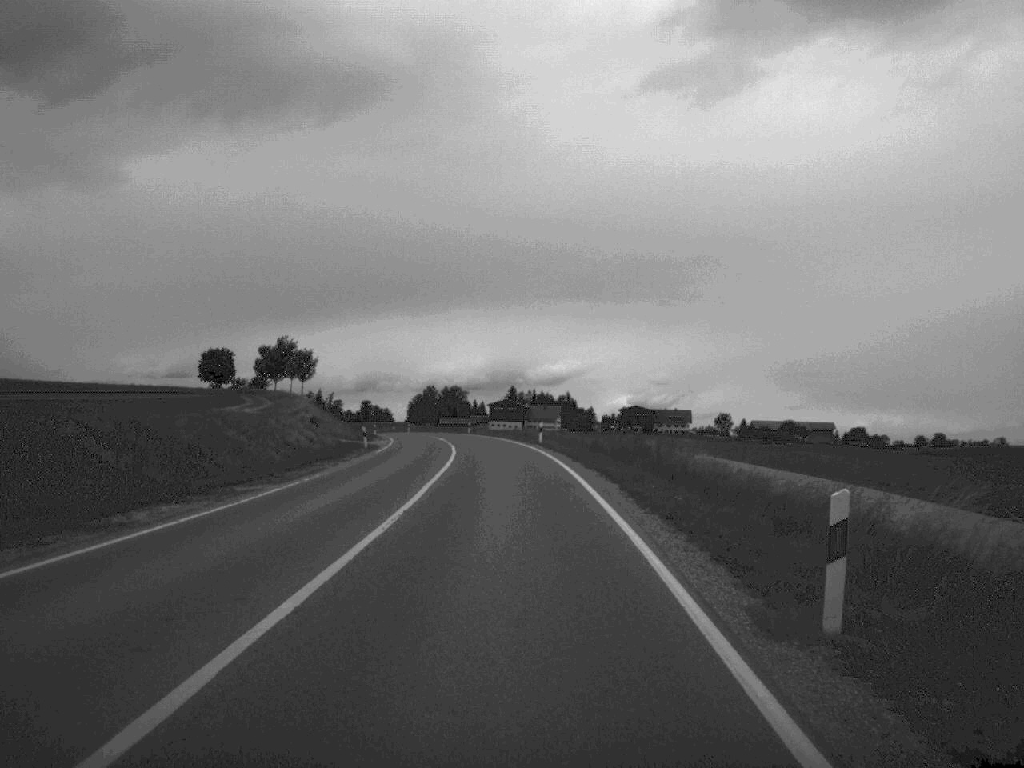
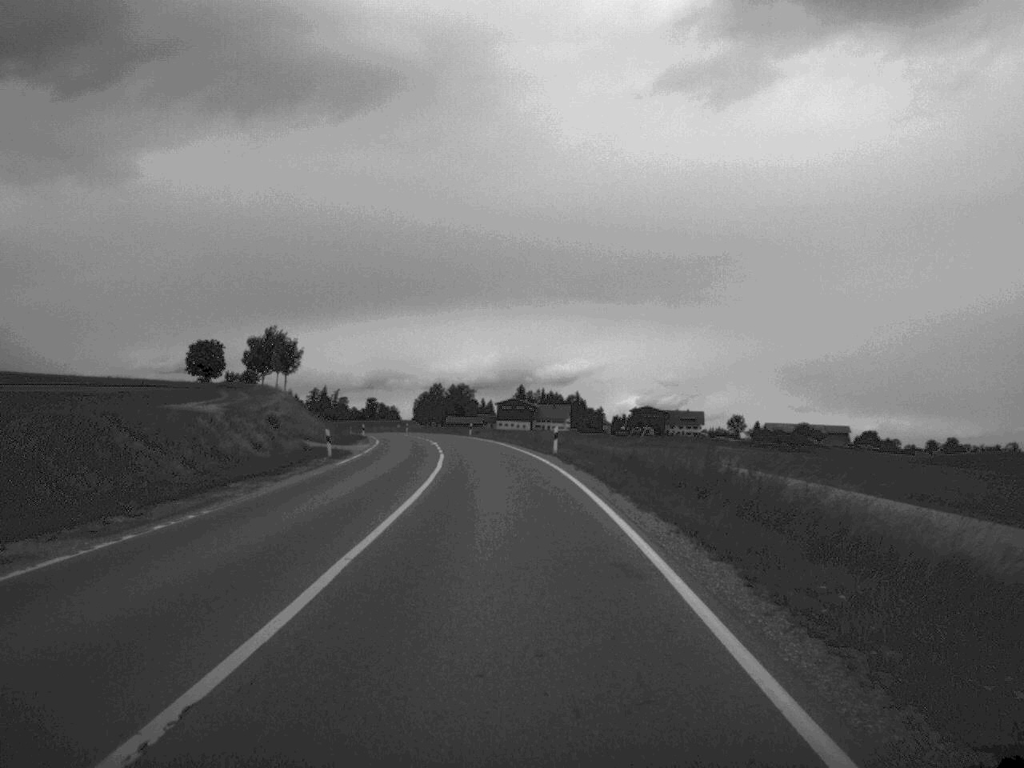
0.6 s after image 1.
(0.0, +12.9) m; 0°
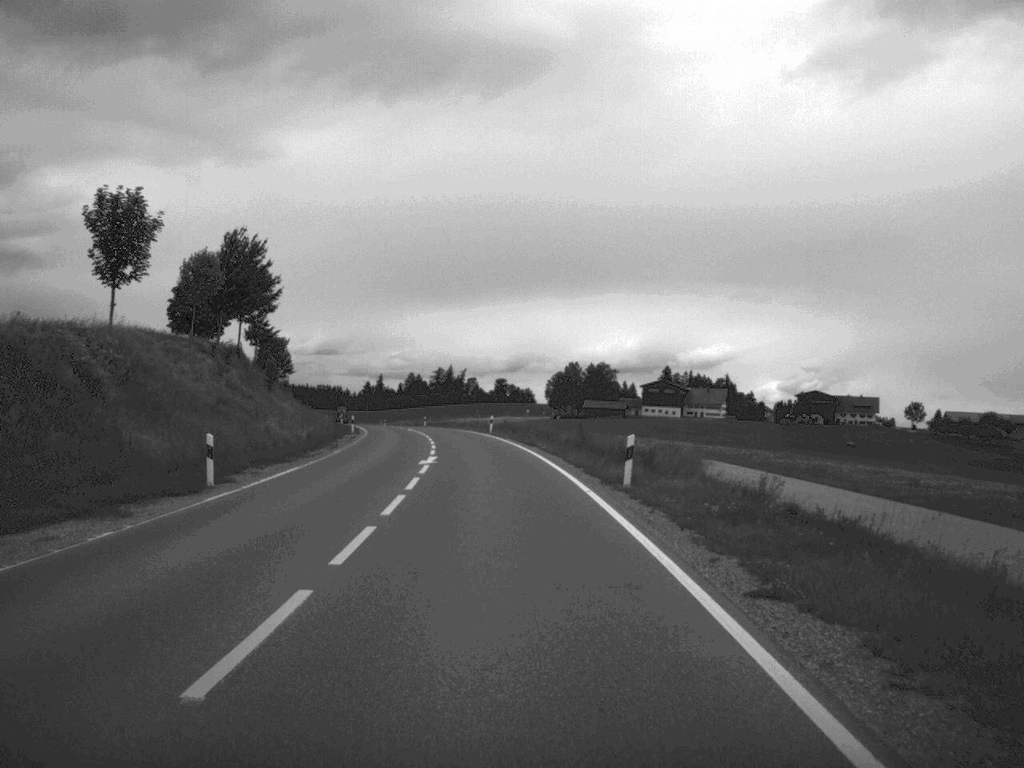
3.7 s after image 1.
(-3.3, +70.0) m; -6°
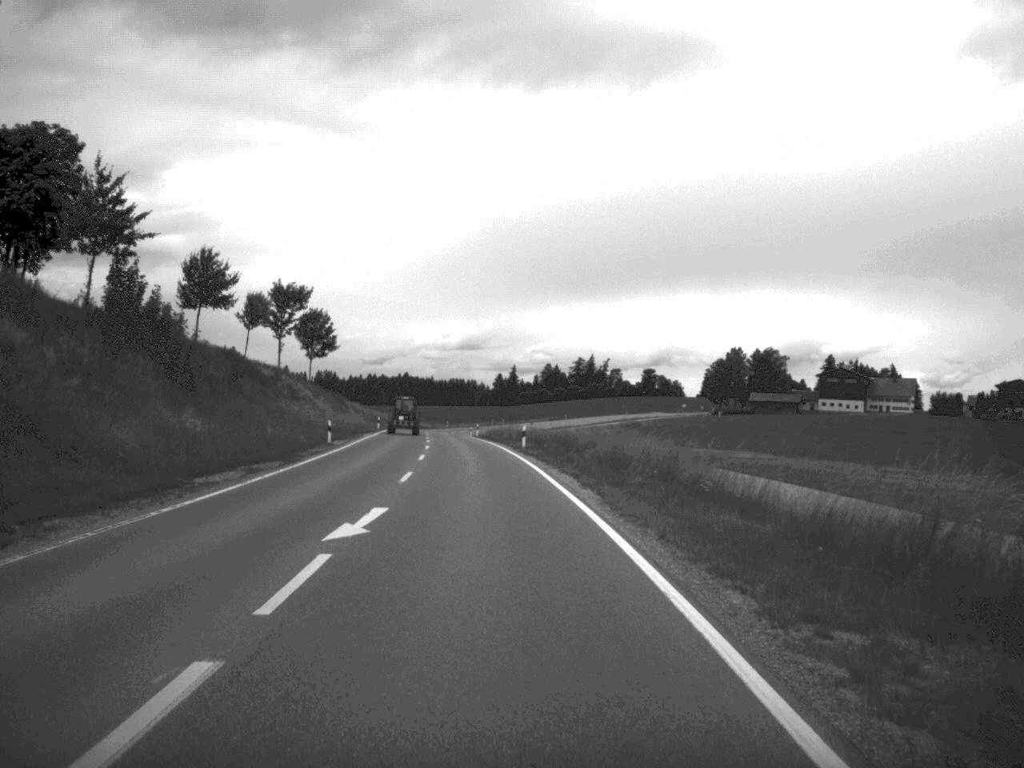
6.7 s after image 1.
(-3.7, +69.6) m; -7°
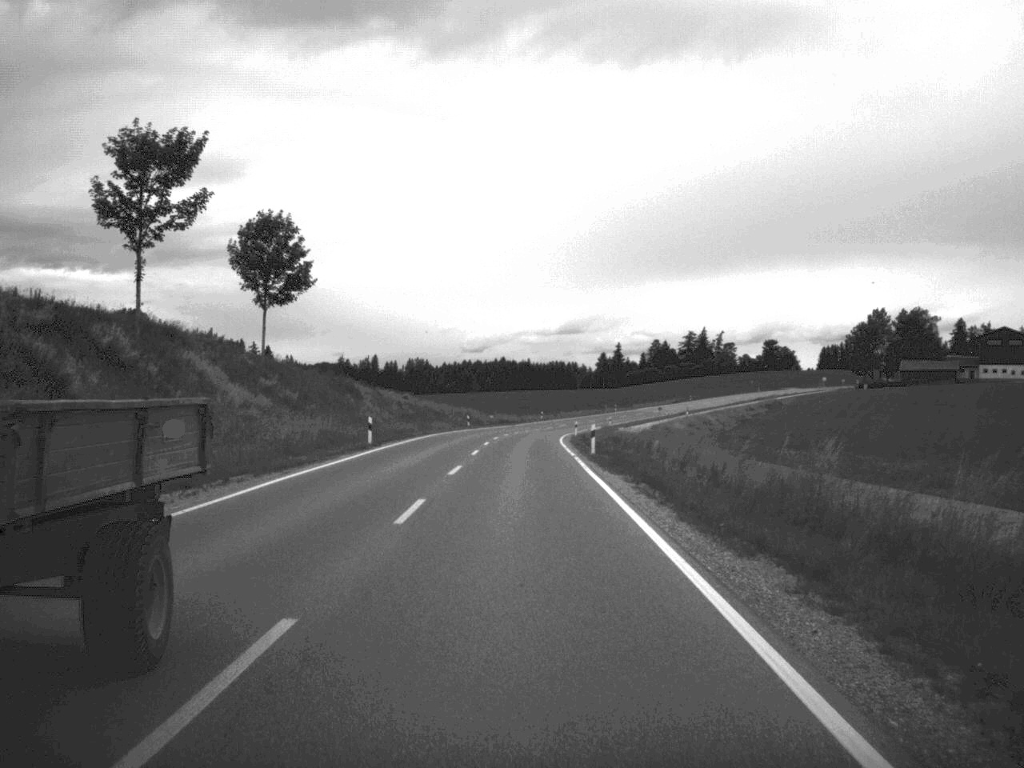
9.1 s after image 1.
(-2.6, +56.1) m; -5°
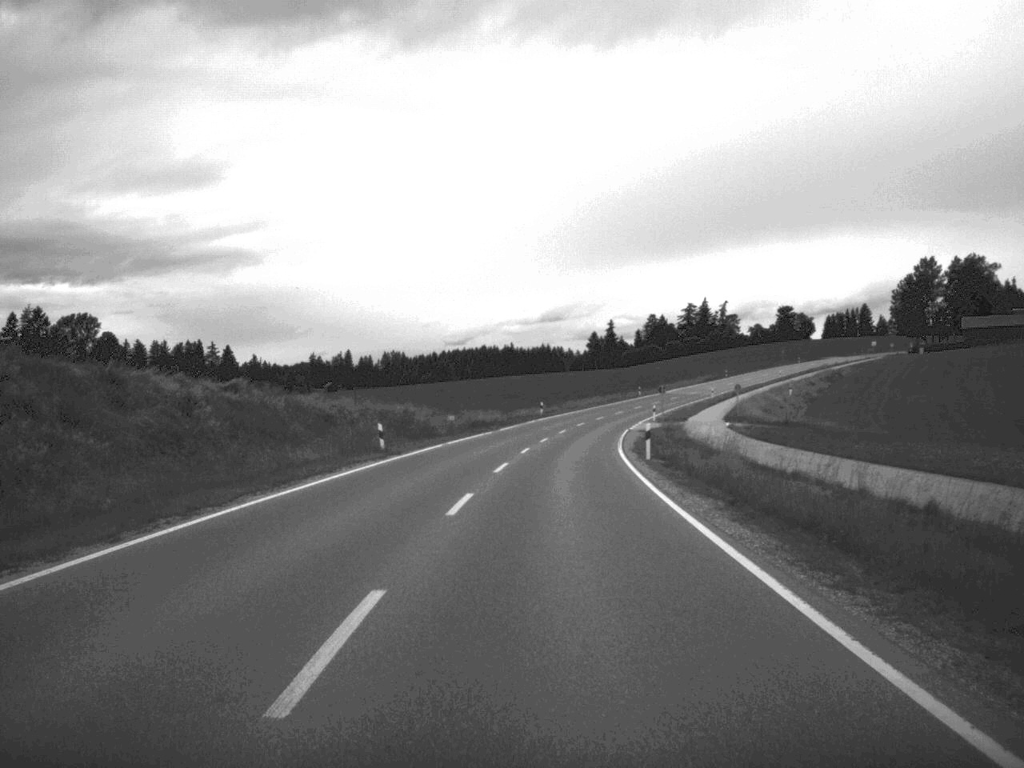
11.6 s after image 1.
(-0.4, +55.7) m; +1°
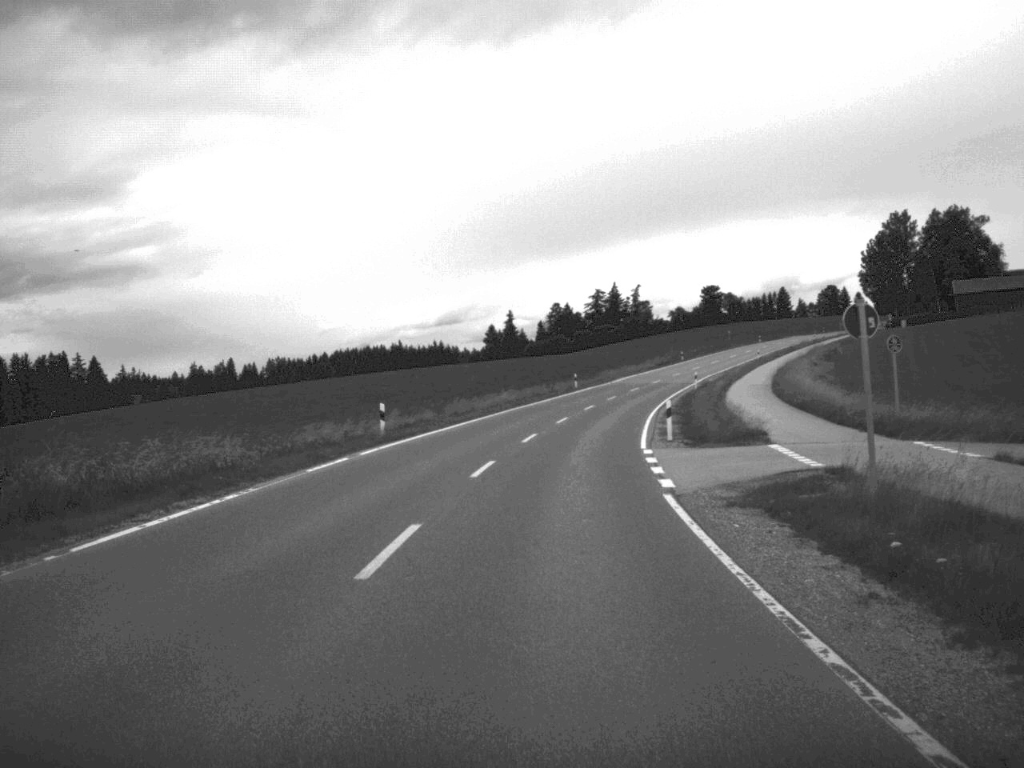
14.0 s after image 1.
(+2.0, +53.0) m; +4°
